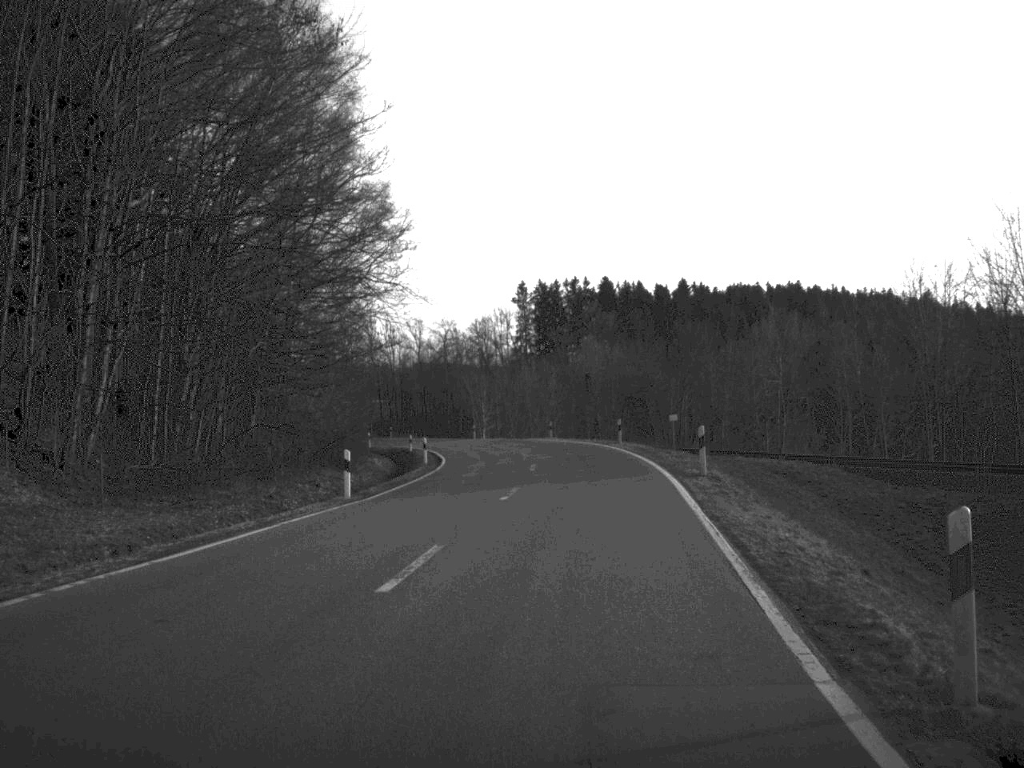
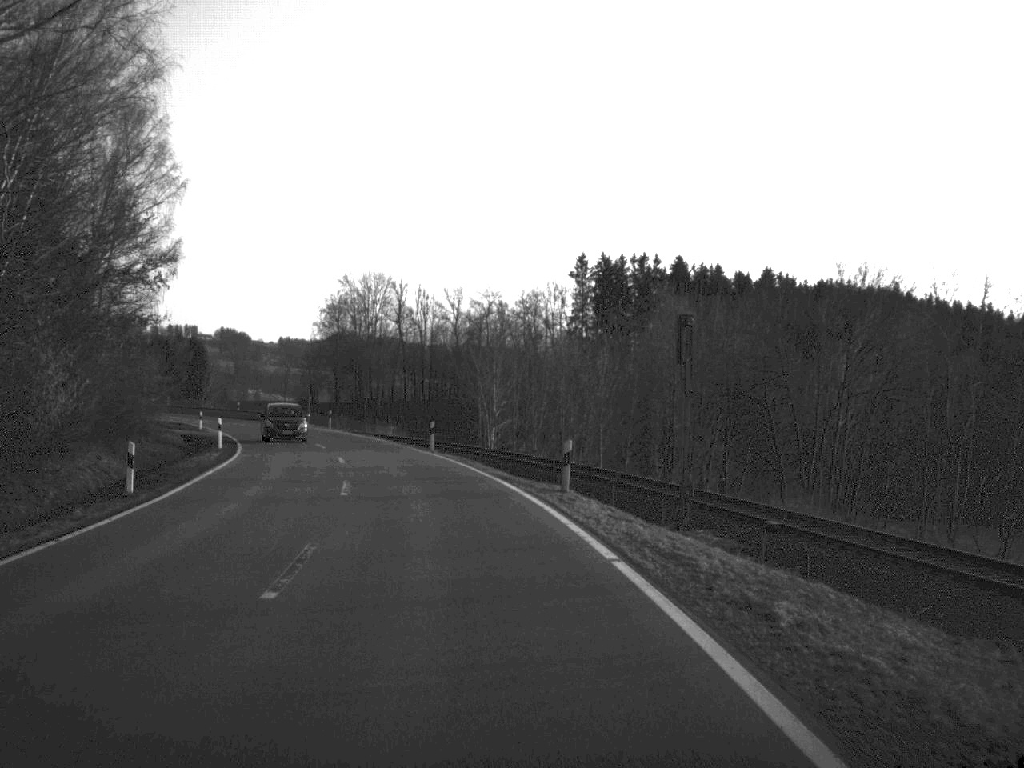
(+1.2, +48.5) m; -3°
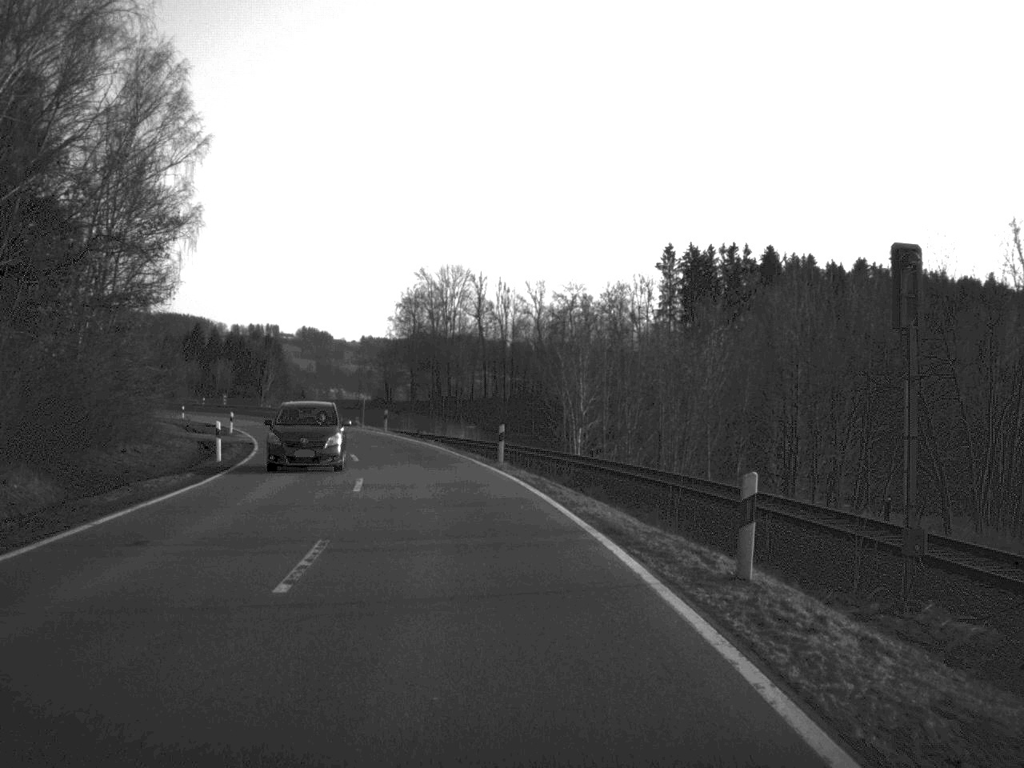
(-0.4, +11.9) m; -4°
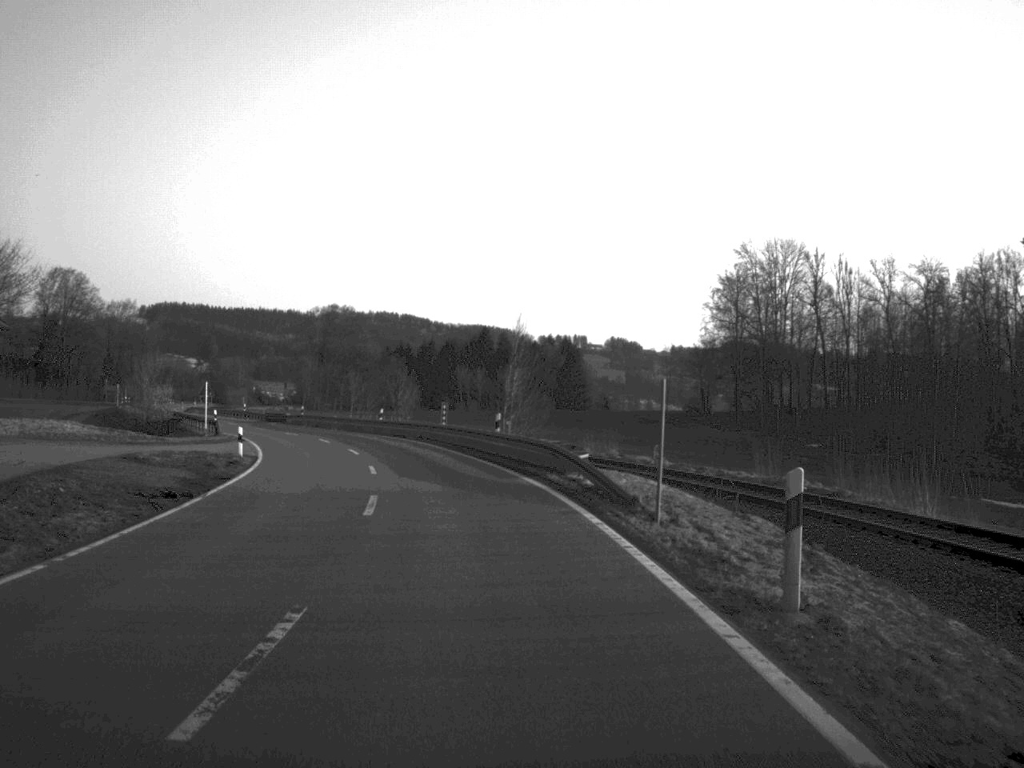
(-6.2, +52.0) m; -14°
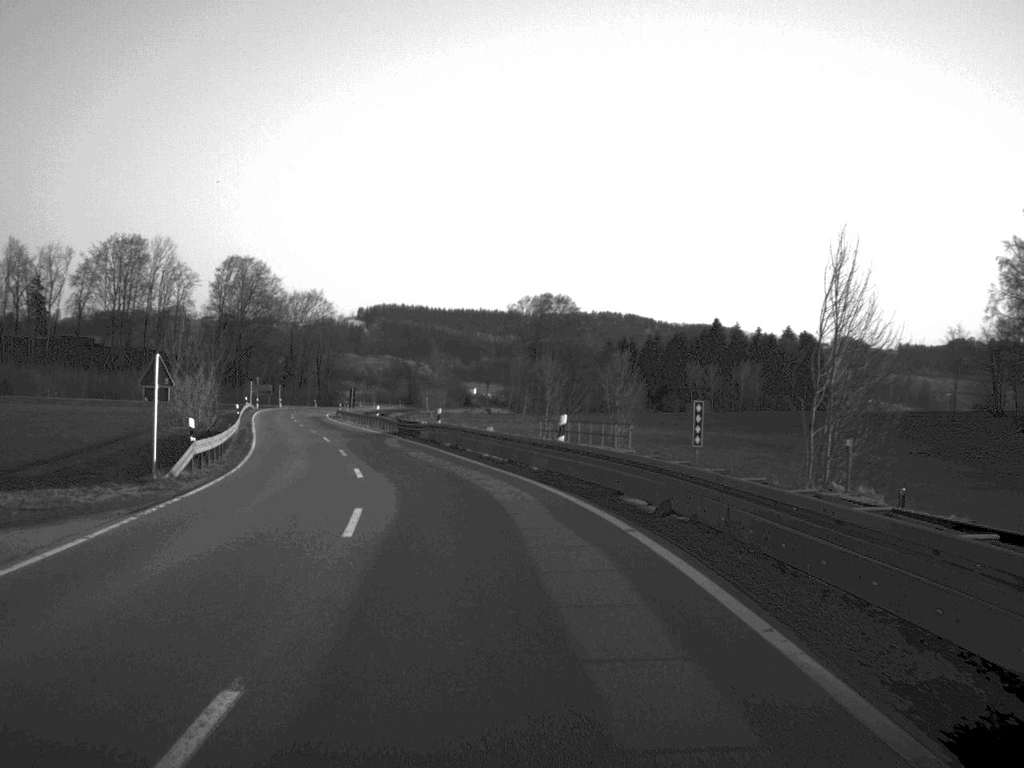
(-3.3, +38.6) m; -10°
